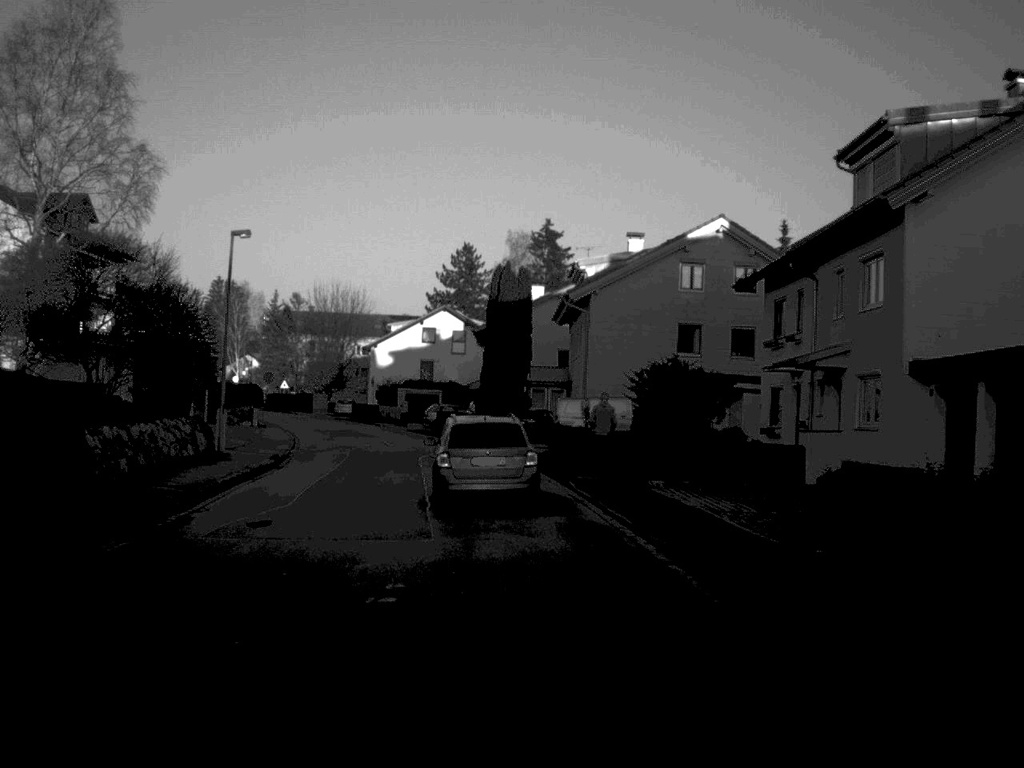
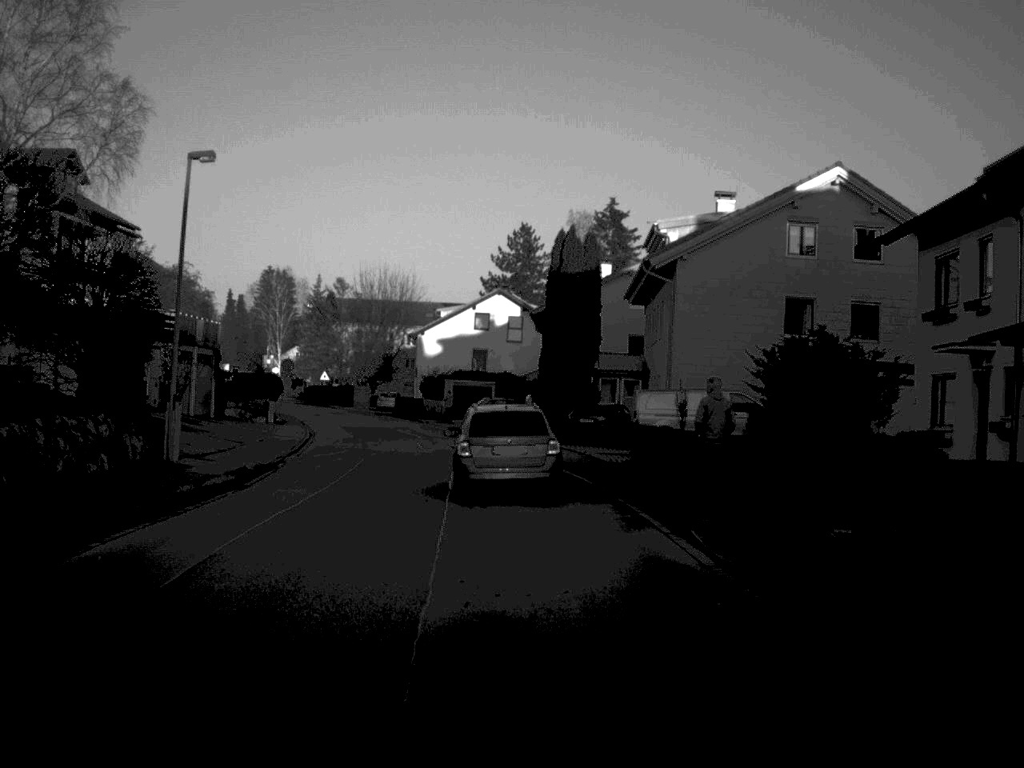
(-0.3, +10.6) m; -3°
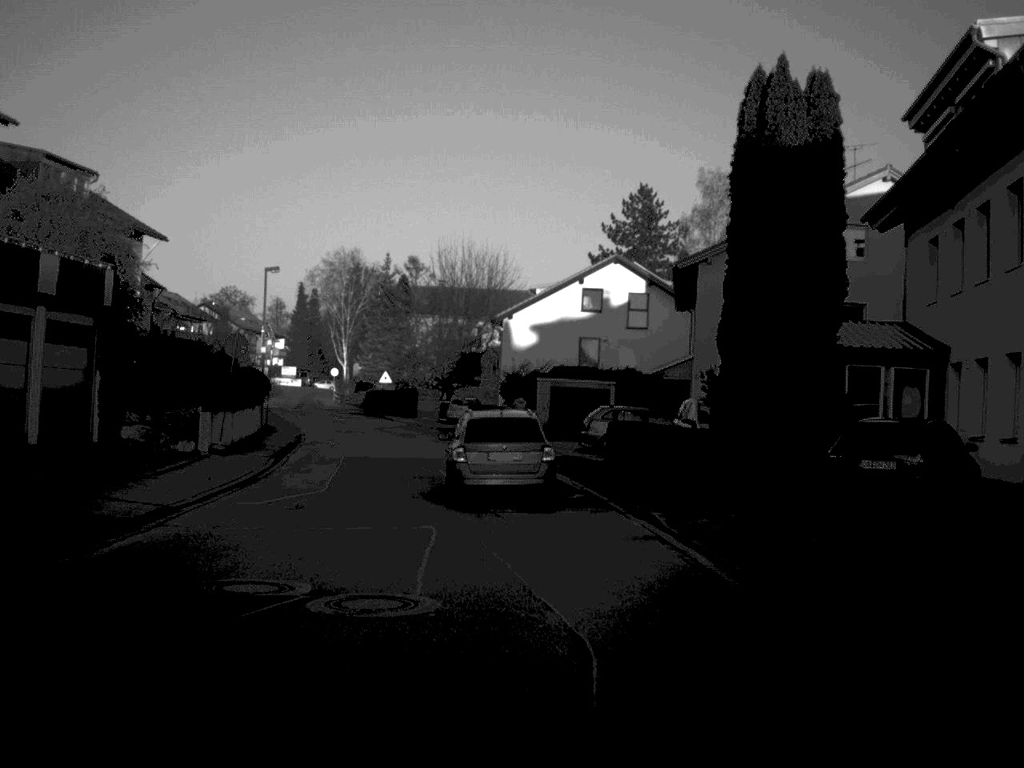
(-1.0, +26.5) m; -5°
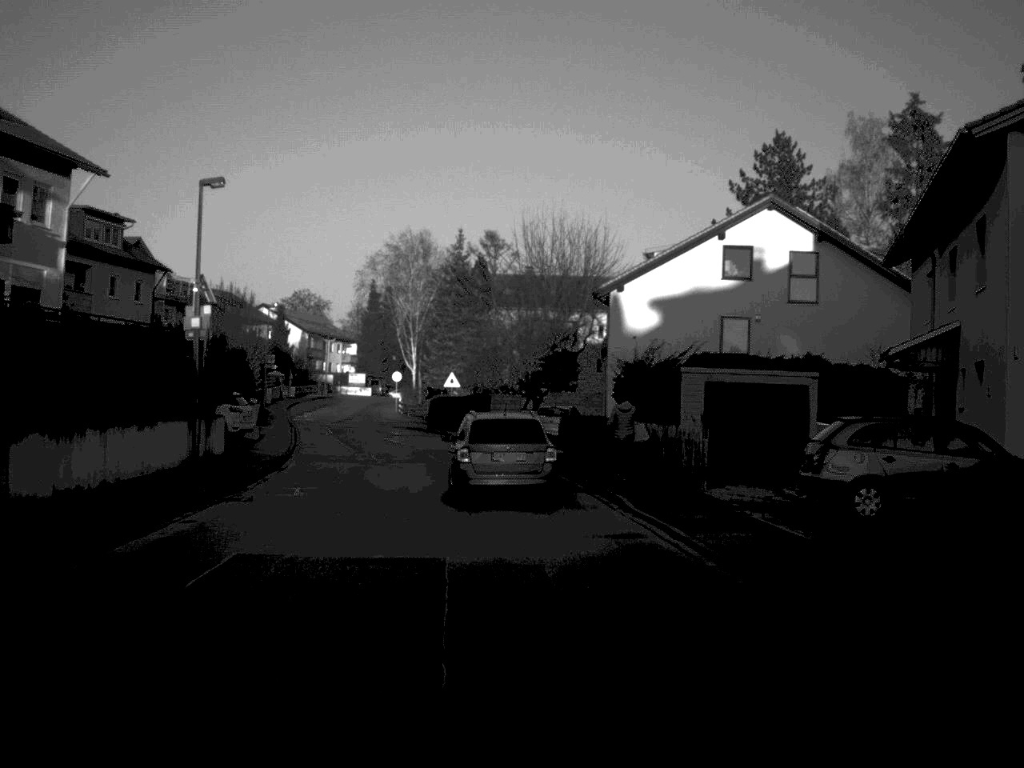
(-0.7, +21.2) m; -4°
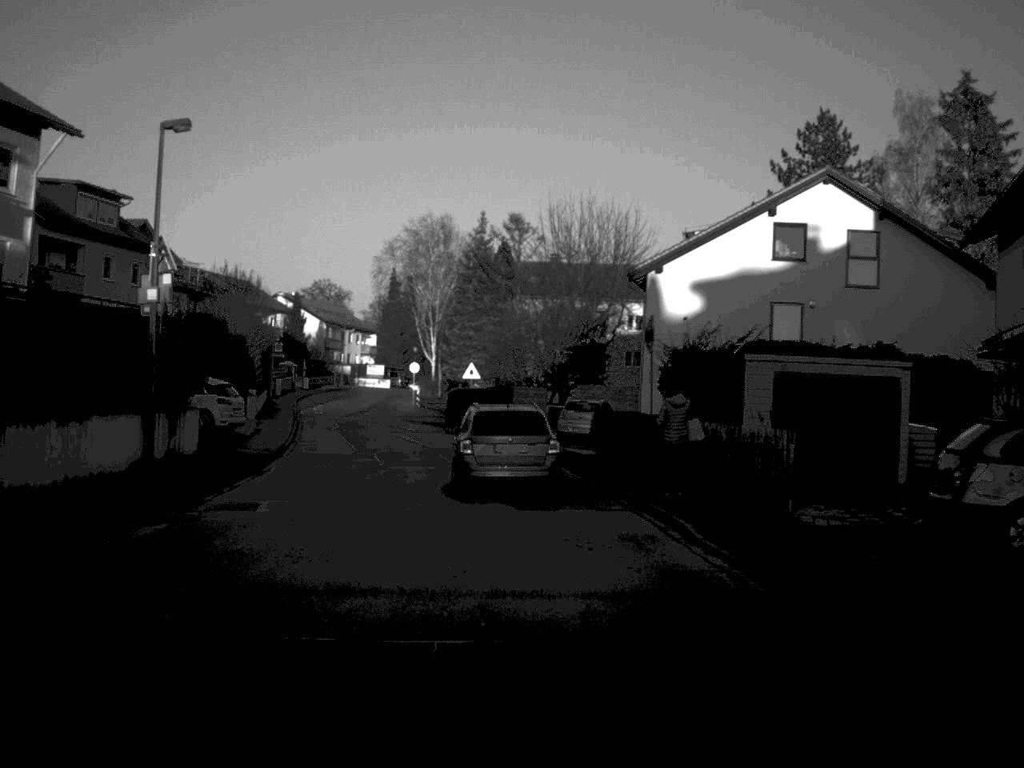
(0.0, +5.1) m; -1°
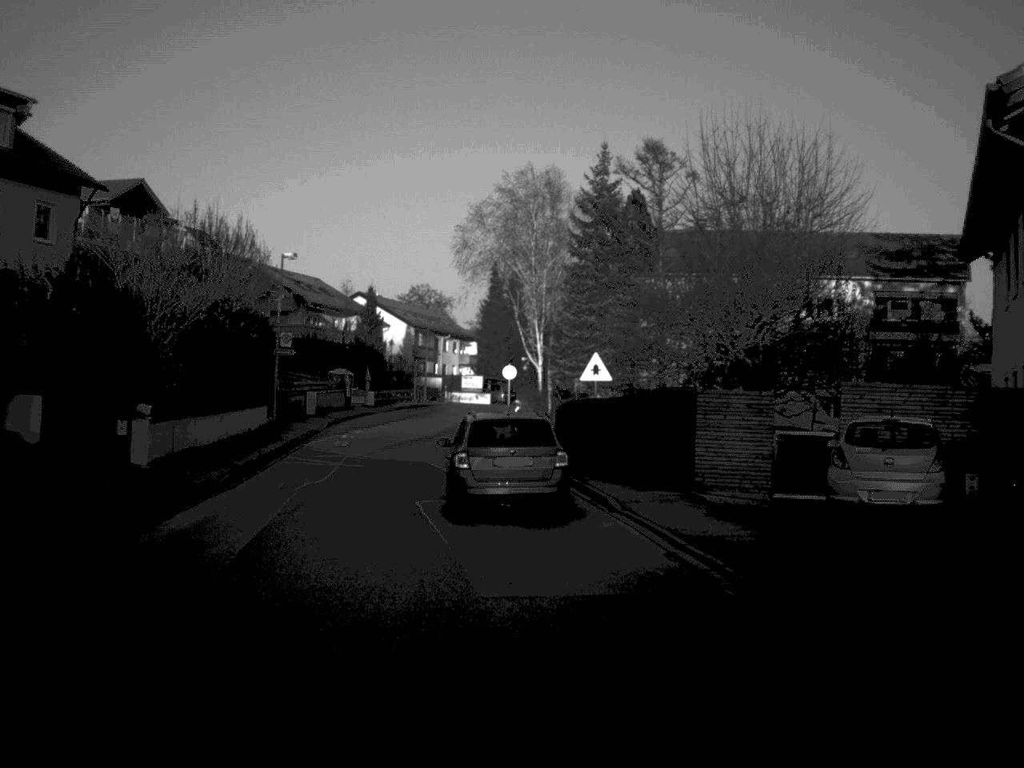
(-1.2, +26.7) m; -5°
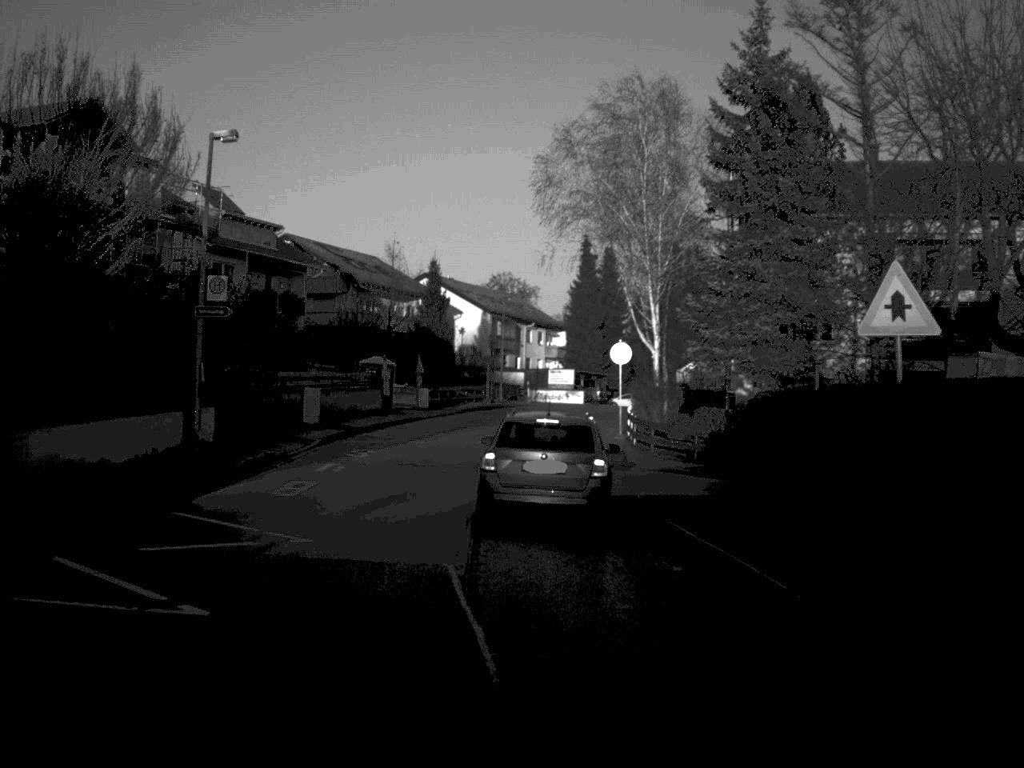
(-0.8, +20.9) m; -4°
